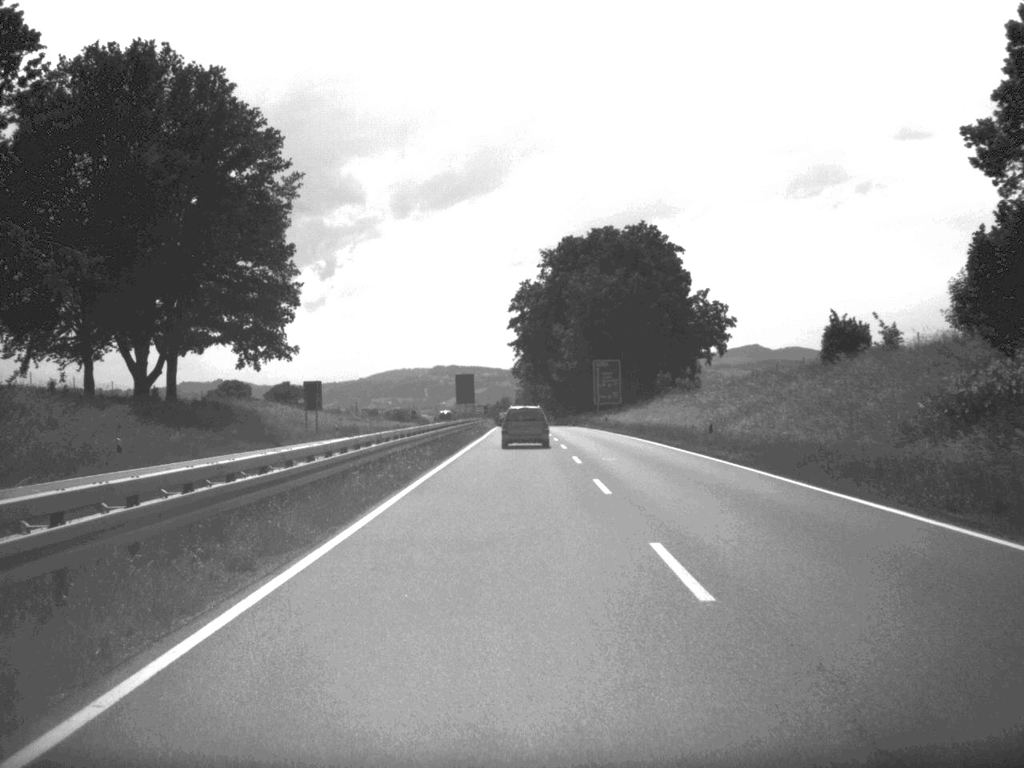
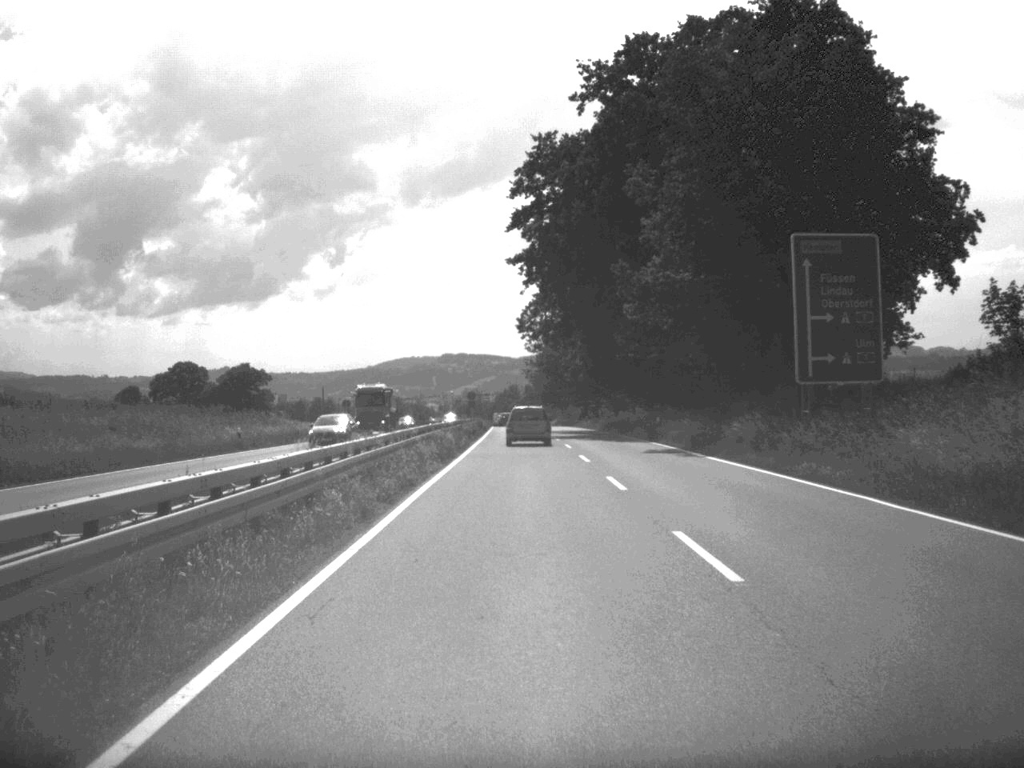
(-0.7, +81.5) m; -1°
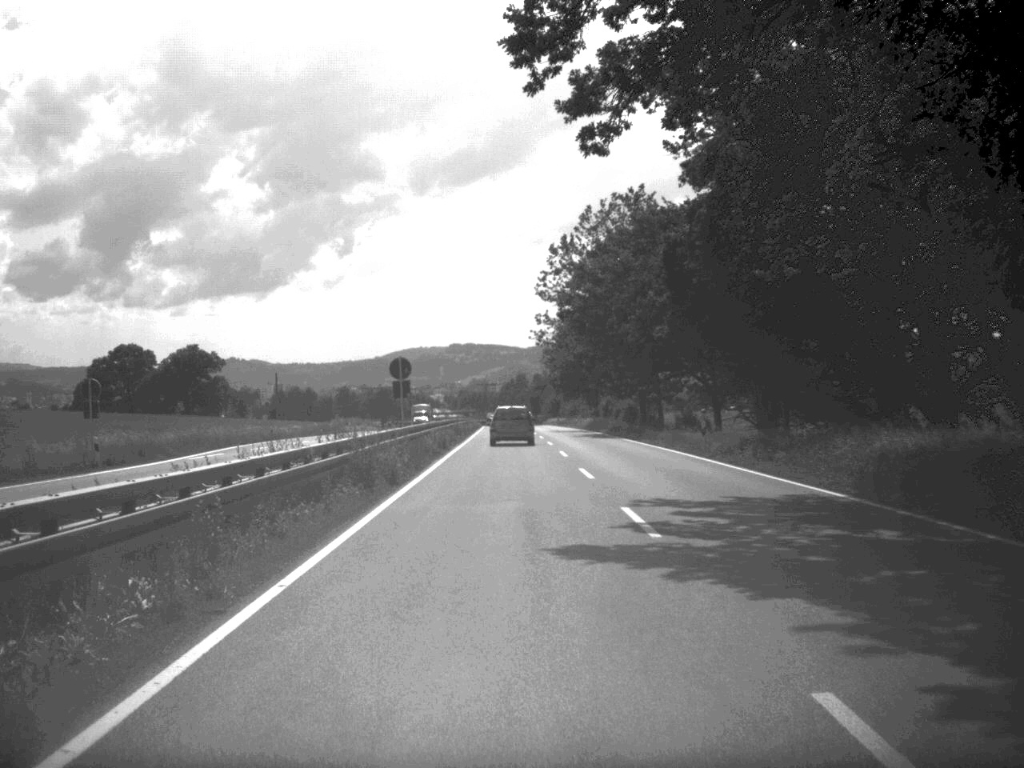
(-0.3, +67.1) m; 0°
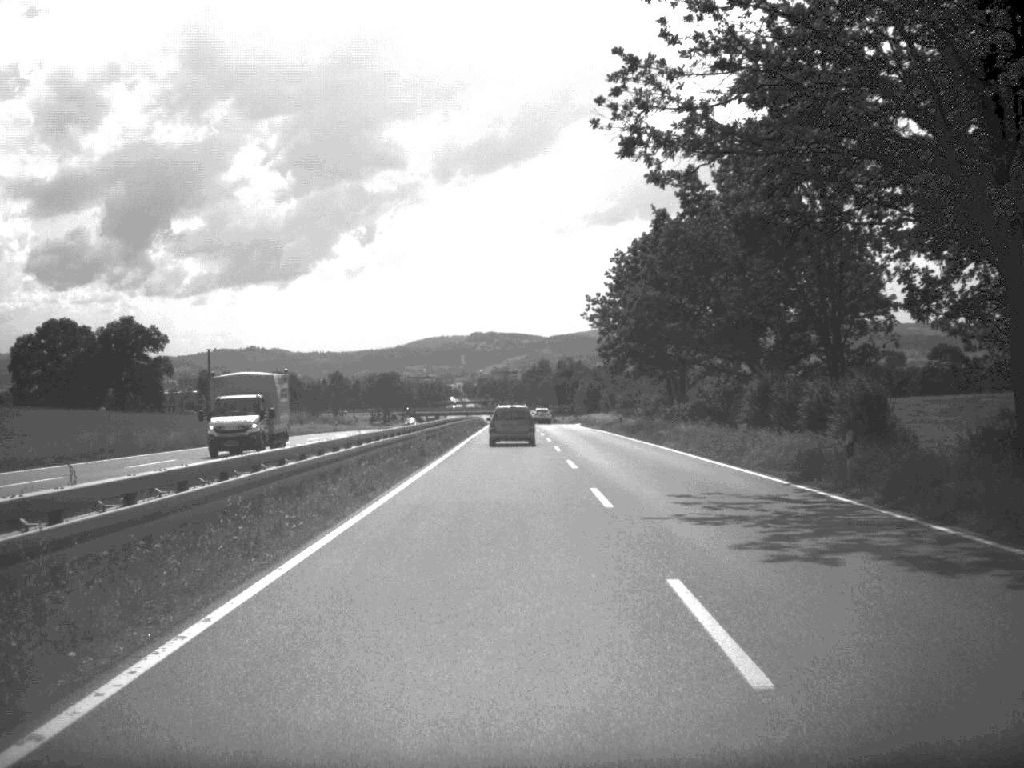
(-0.6, +66.4) m; -1°
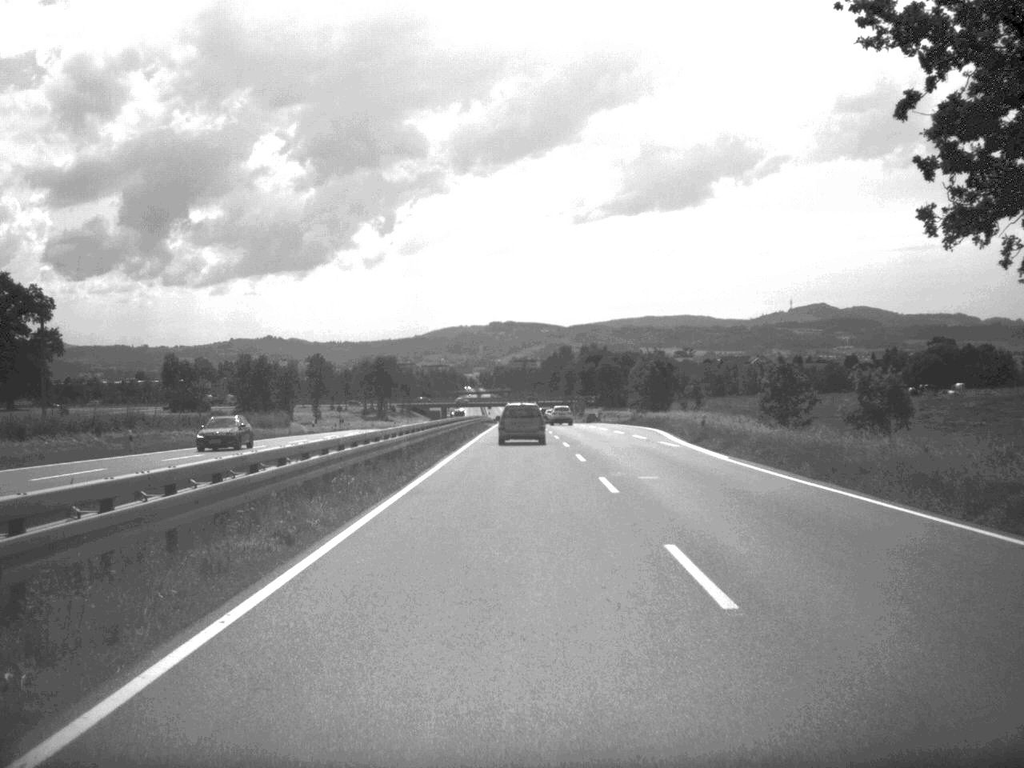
(-0.6, +68.2) m; -1°
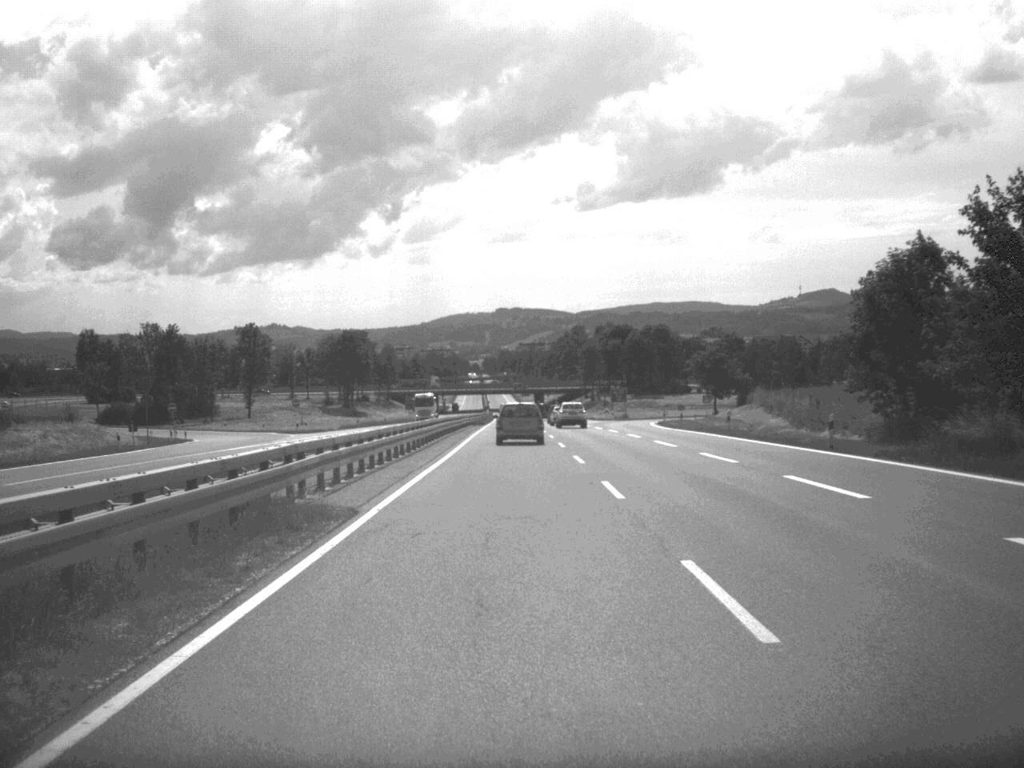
(-0.4, +83.6) m; 0°
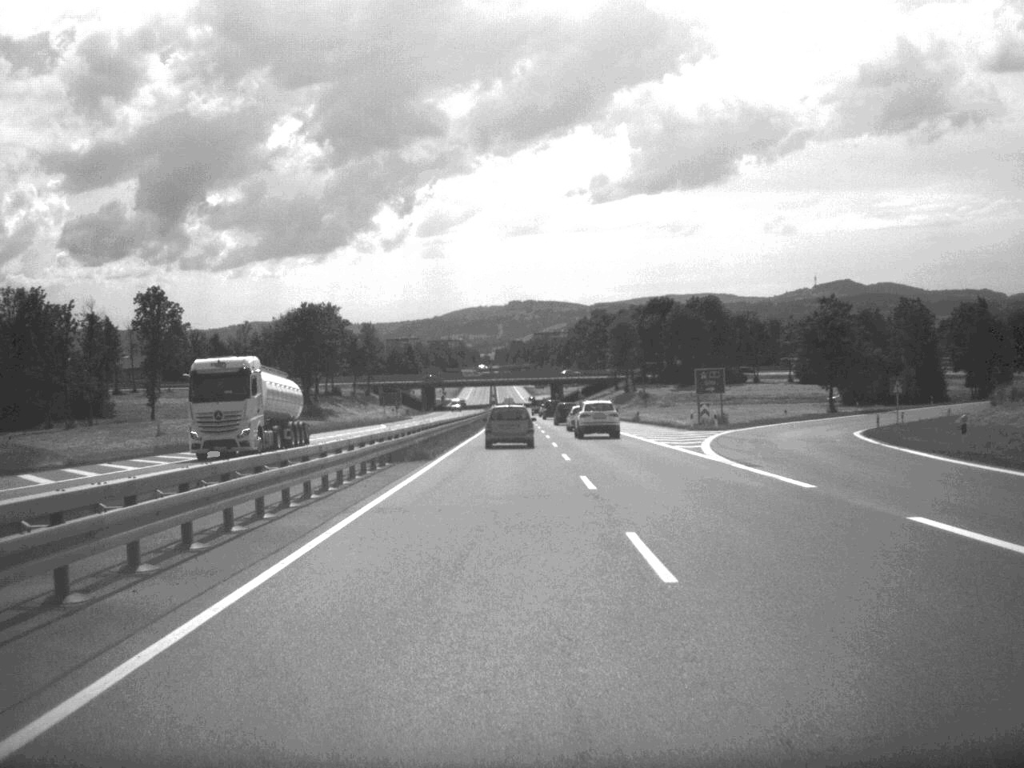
(-0.3, +67.7) m; -1°
